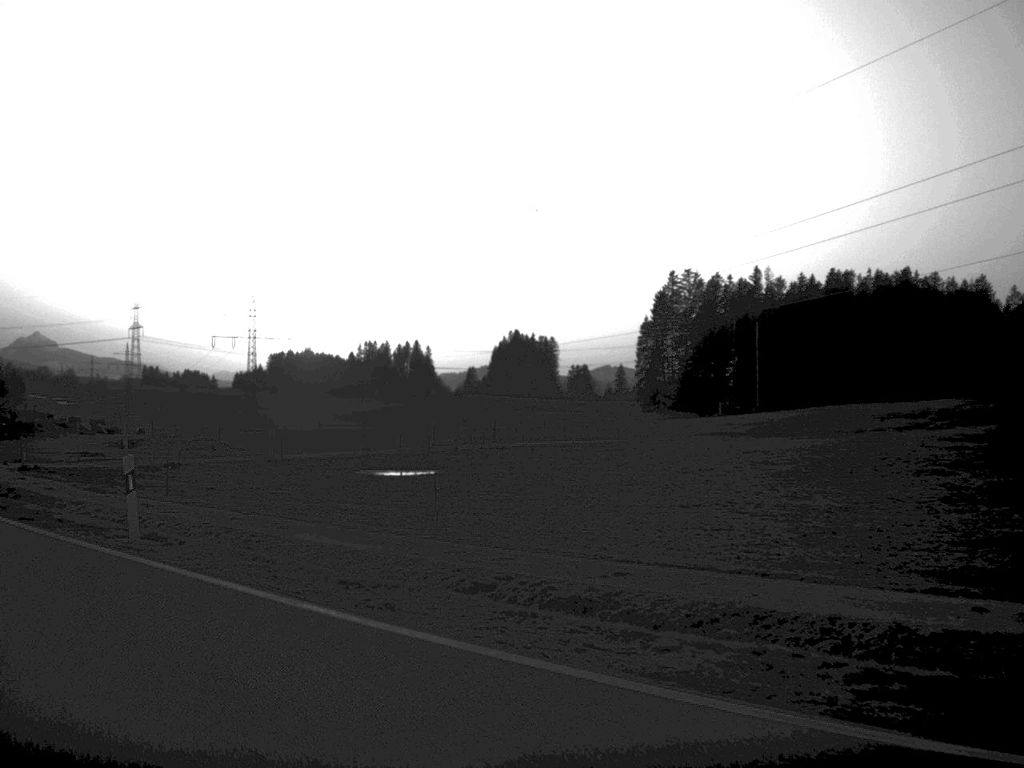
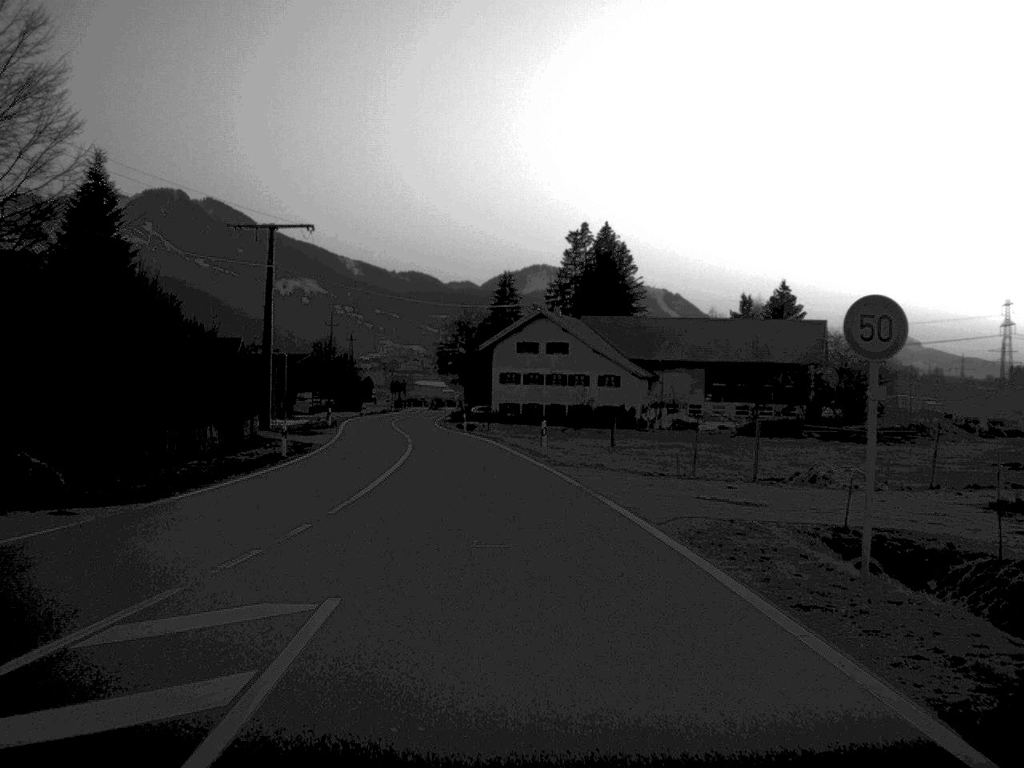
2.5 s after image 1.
(-8.6, +17.5) m; -37°
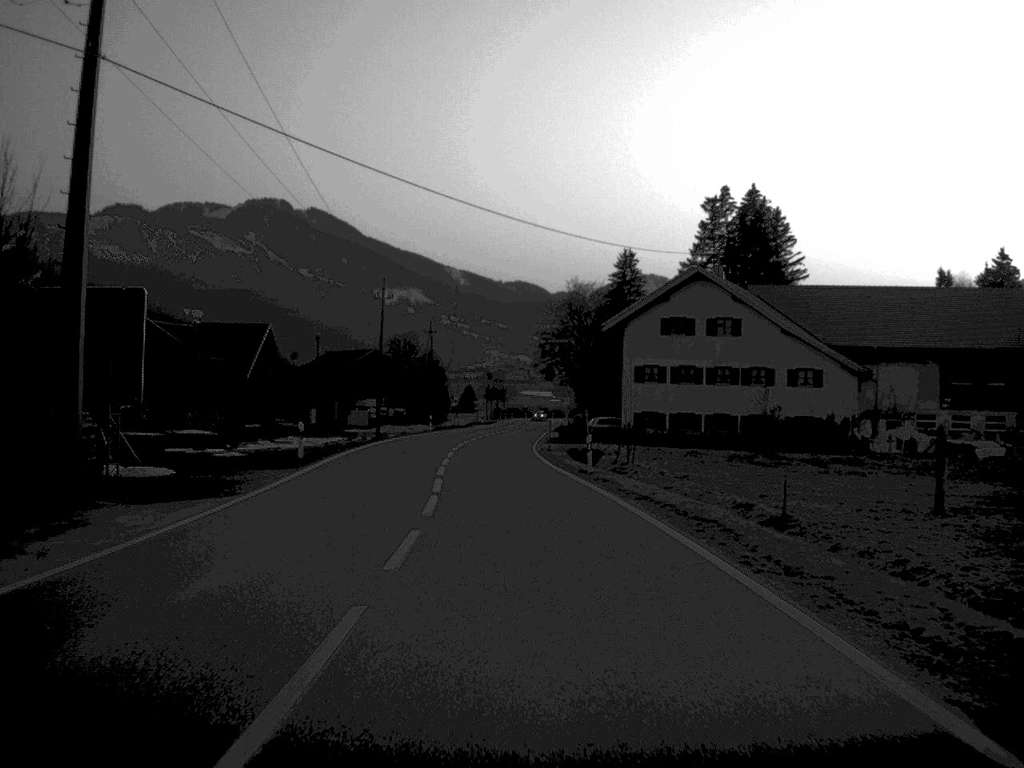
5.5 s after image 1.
(-2.2, +40.2) m; -5°
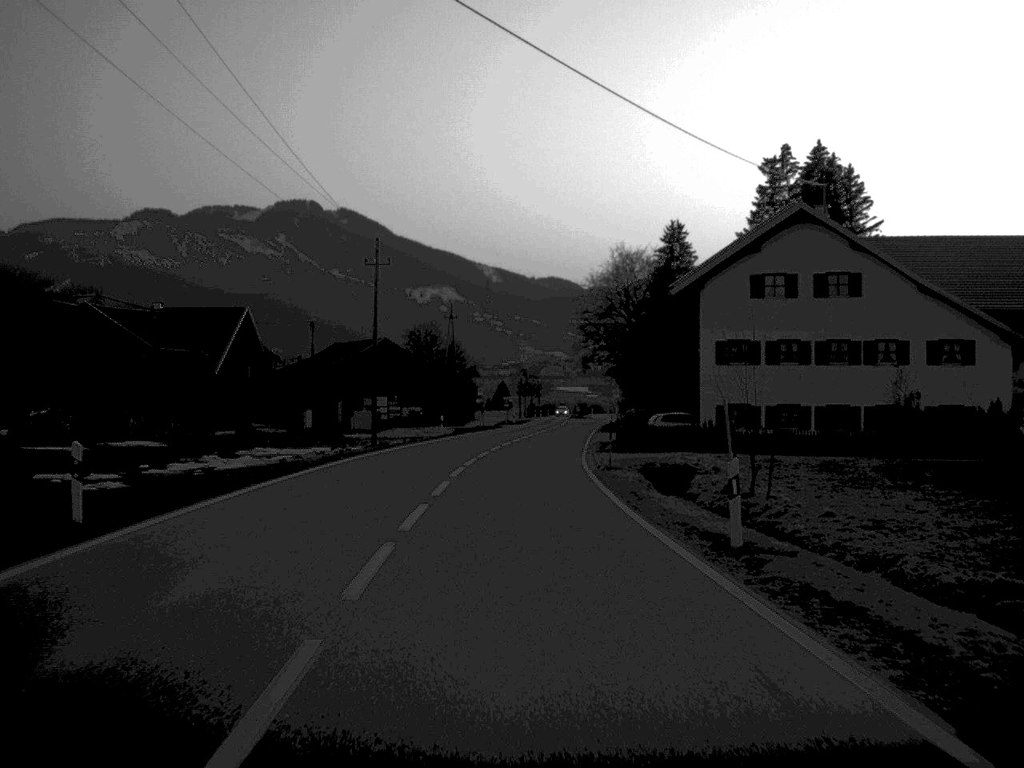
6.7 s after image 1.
(-0.3, +20.1) m; -2°
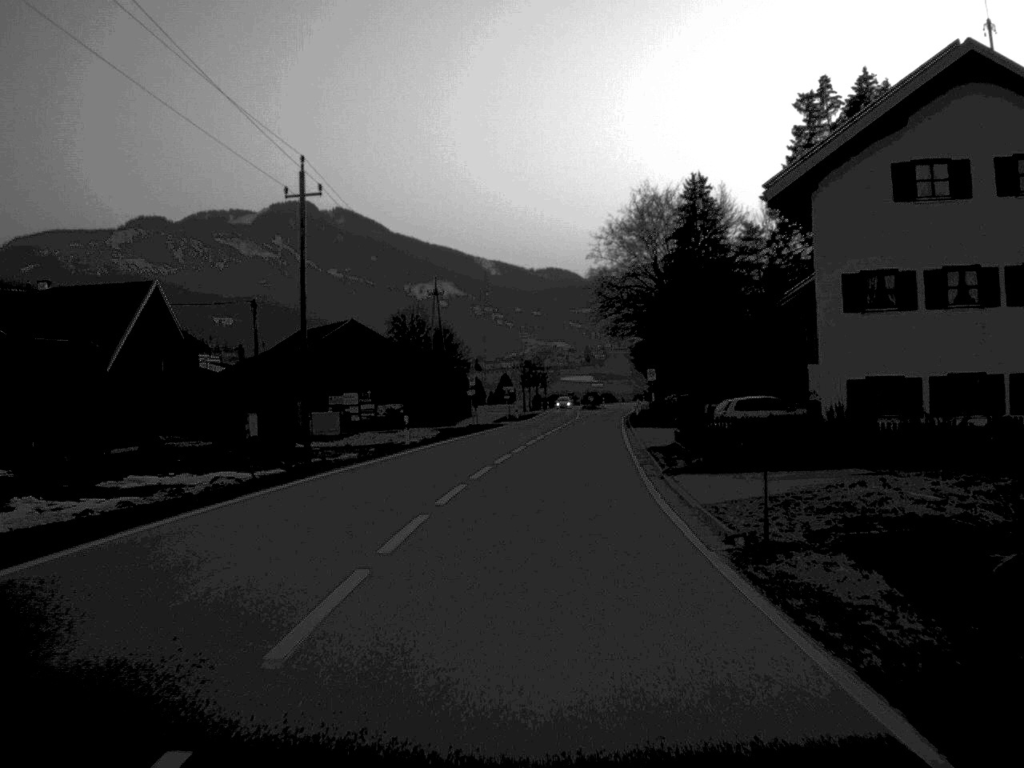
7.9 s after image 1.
(-0.1, +21.4) m; 0°
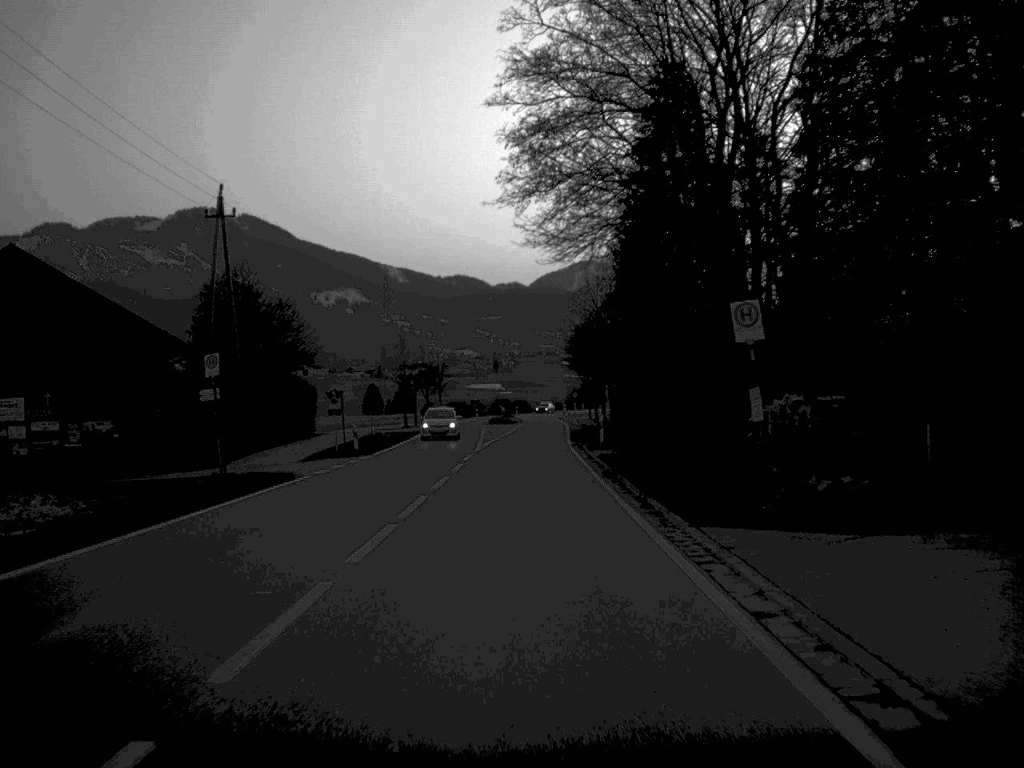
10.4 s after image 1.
(+2.0, +46.0) m; +4°
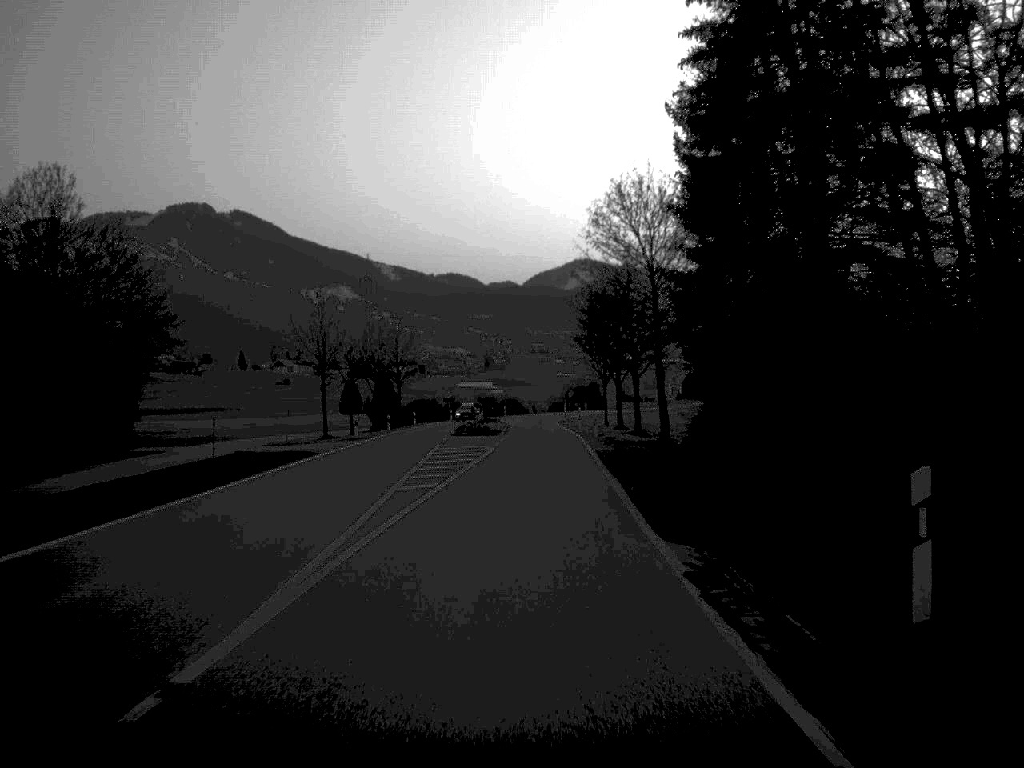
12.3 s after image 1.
(+0.2, +36.7) m; 0°
